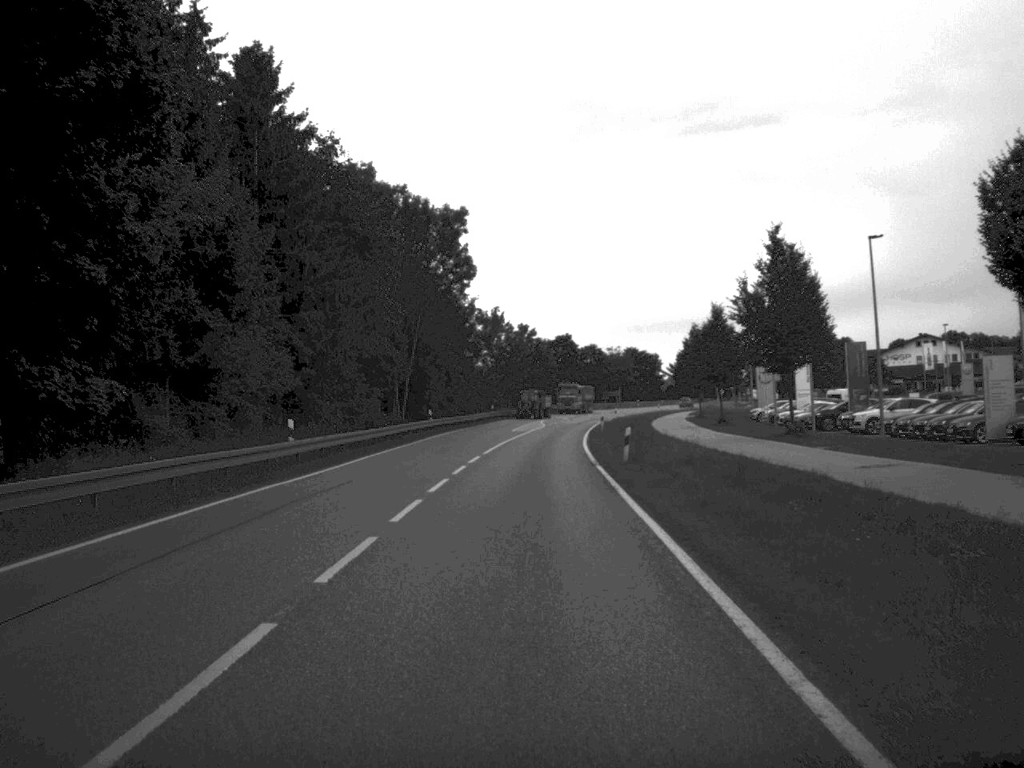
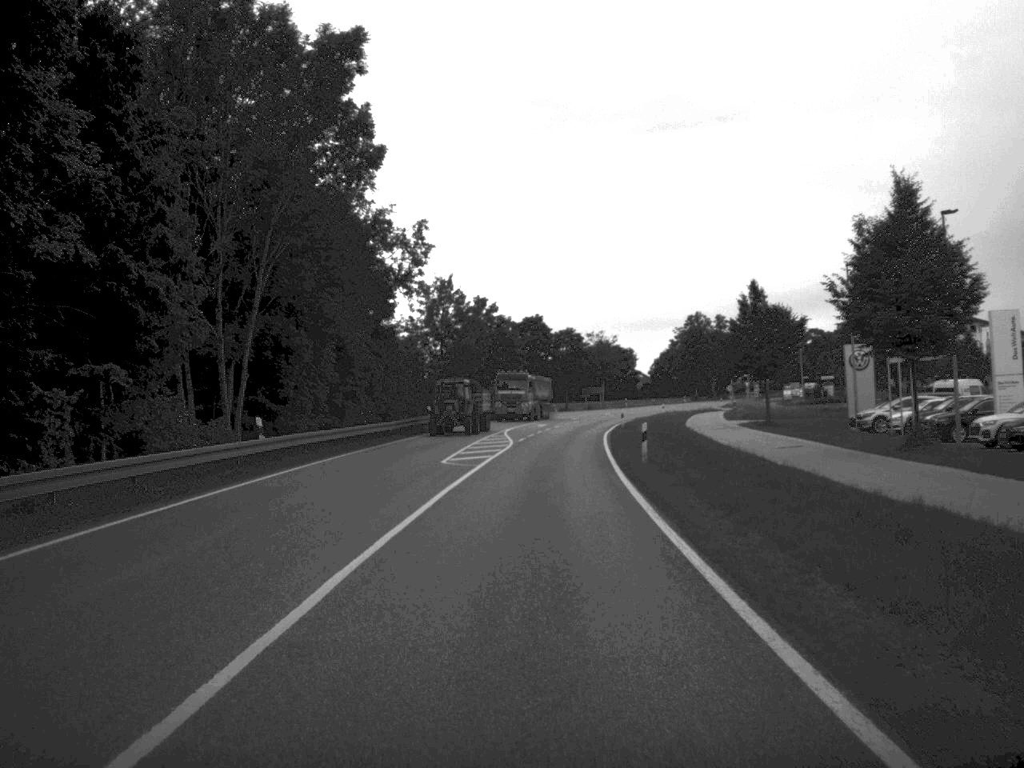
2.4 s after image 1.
(+0.3, +39.8) m; +2°
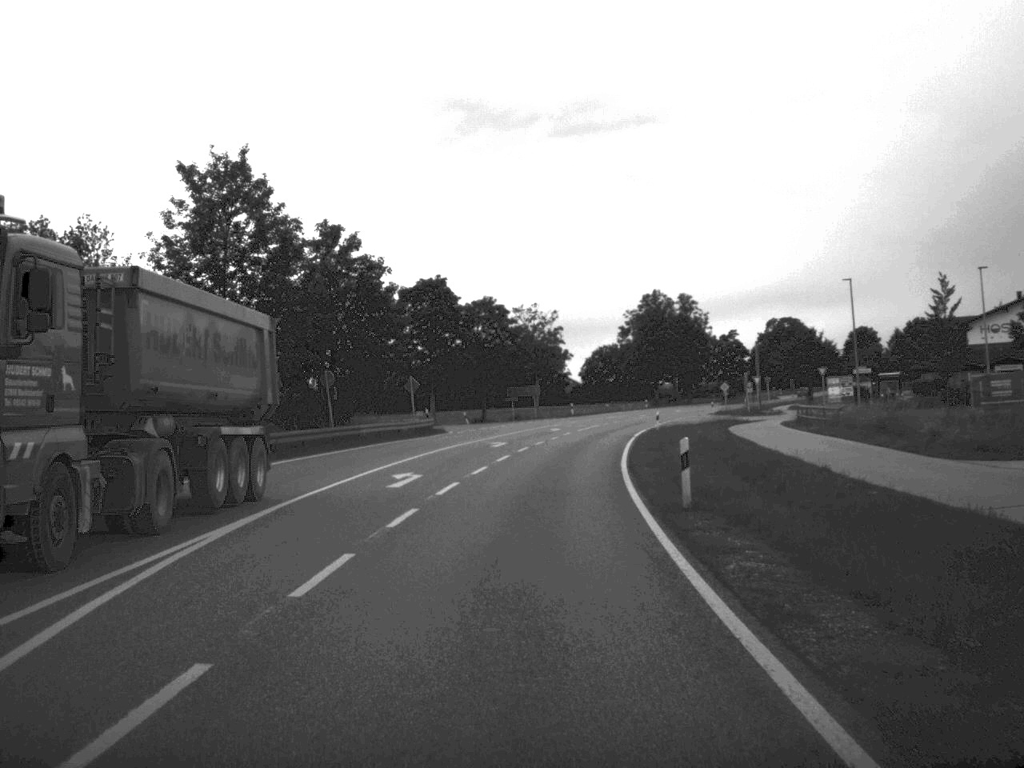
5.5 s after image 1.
(+1.6, +51.0) m; +3°
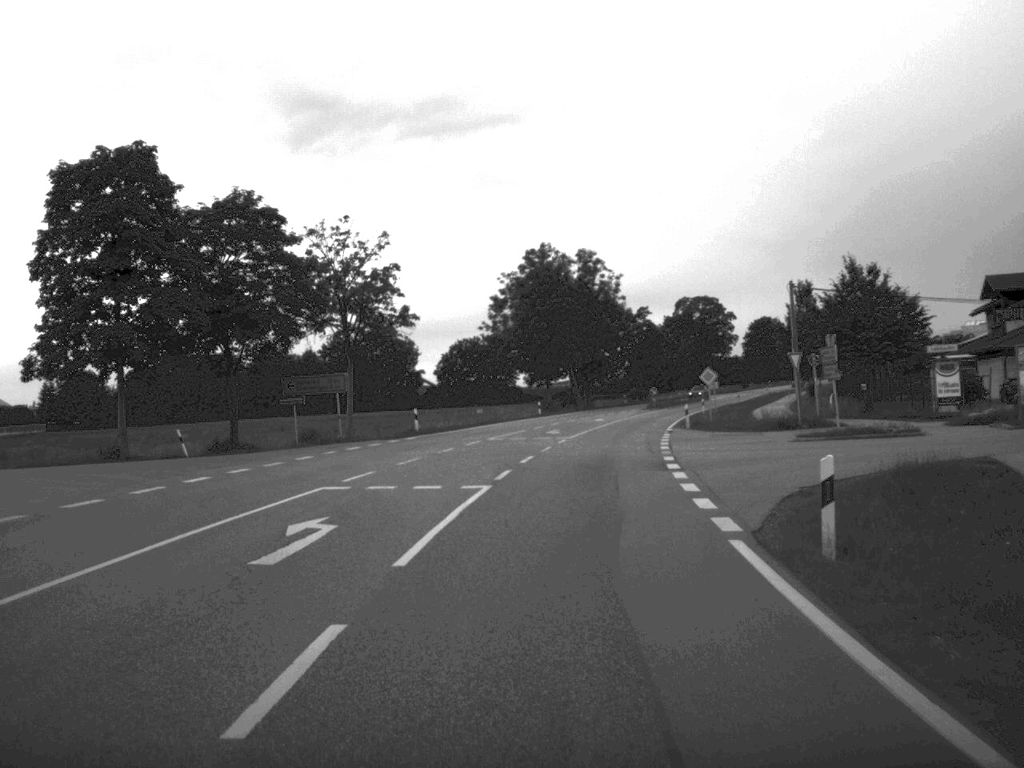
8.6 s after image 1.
(+2.1, +51.3) m; +6°
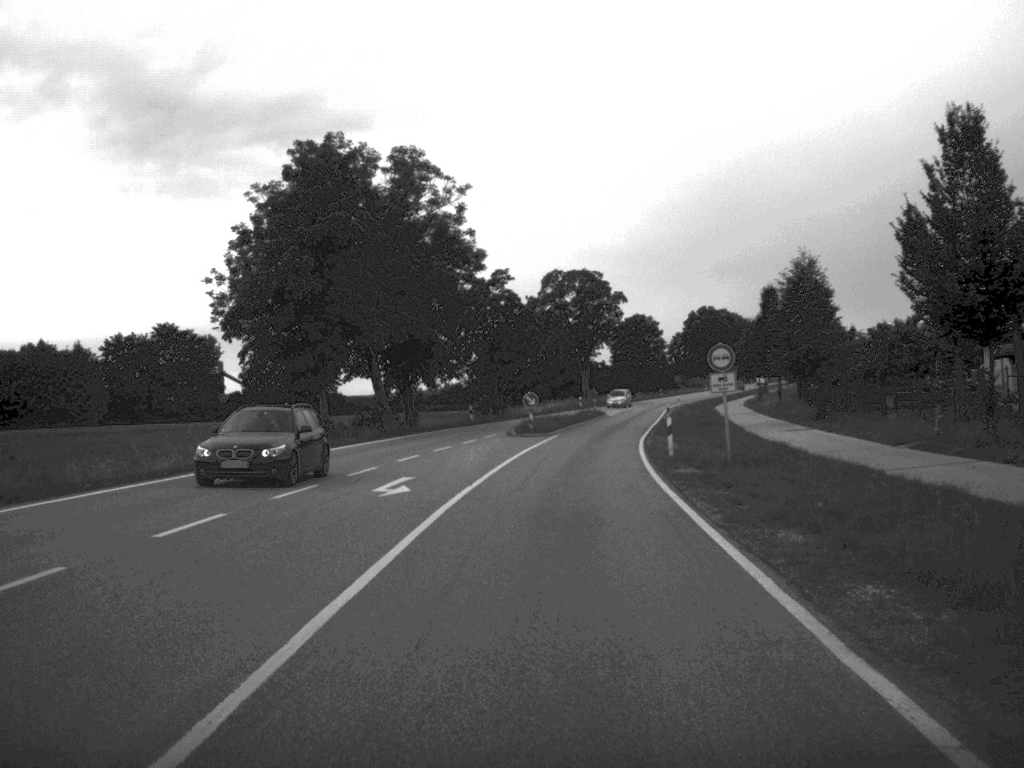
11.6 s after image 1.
(+3.5, +50.5) m; +7°
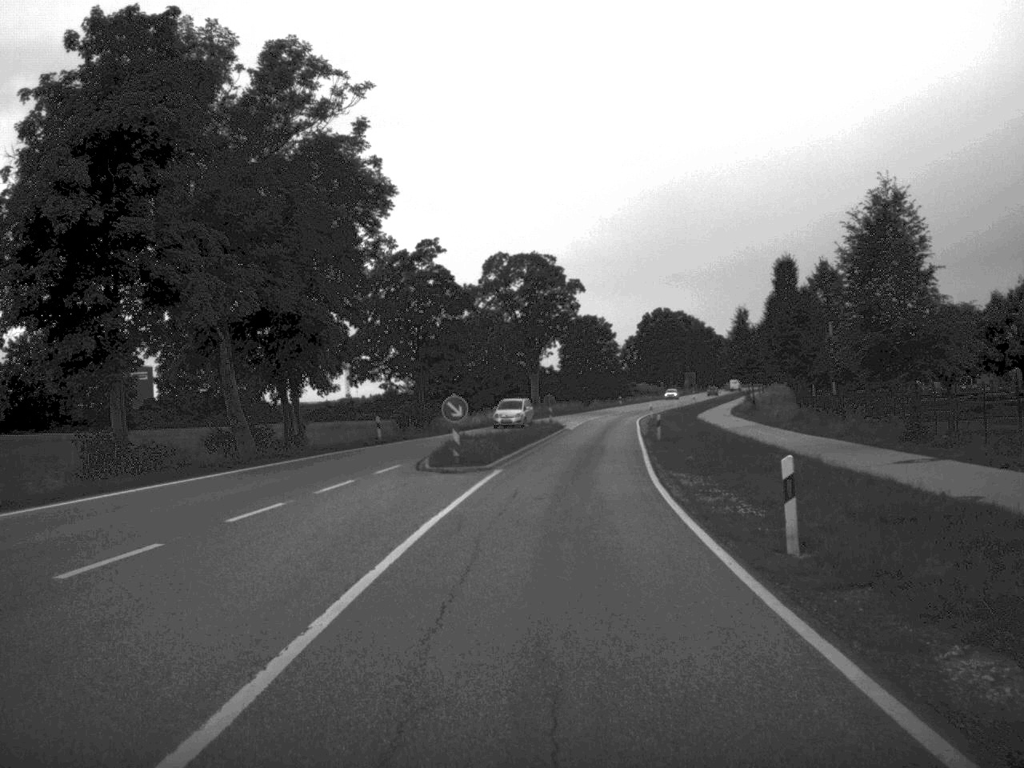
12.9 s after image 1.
(+0.5, +20.8) m; +2°
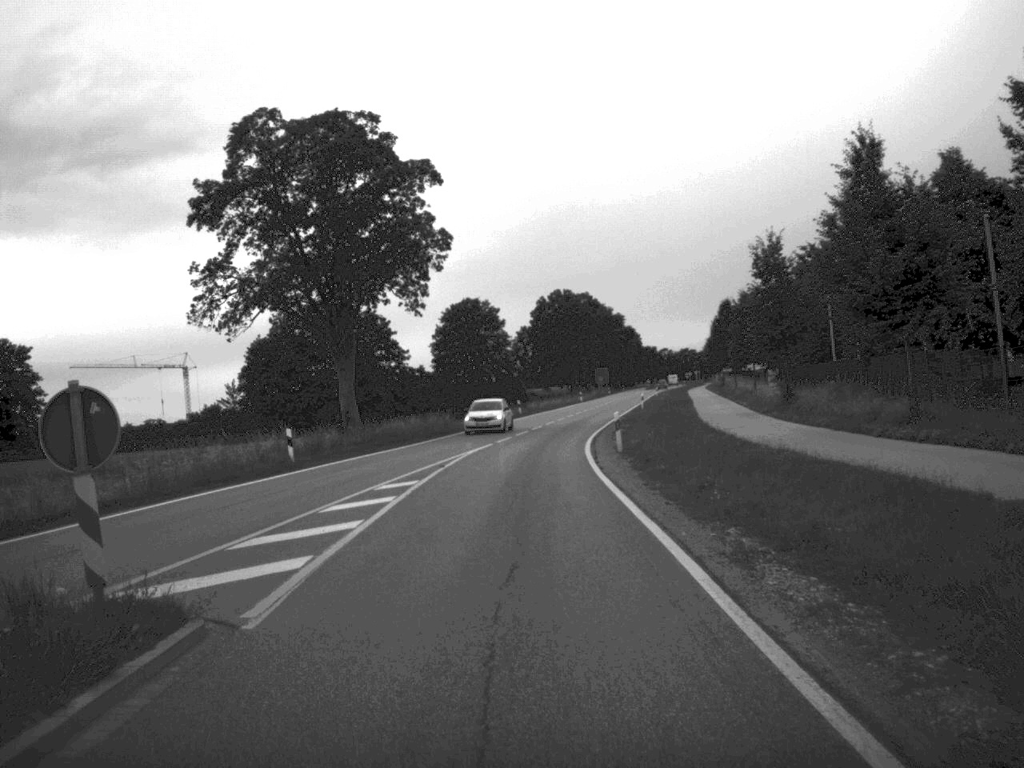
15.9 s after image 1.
(+3.3, +55.6) m; +5°
